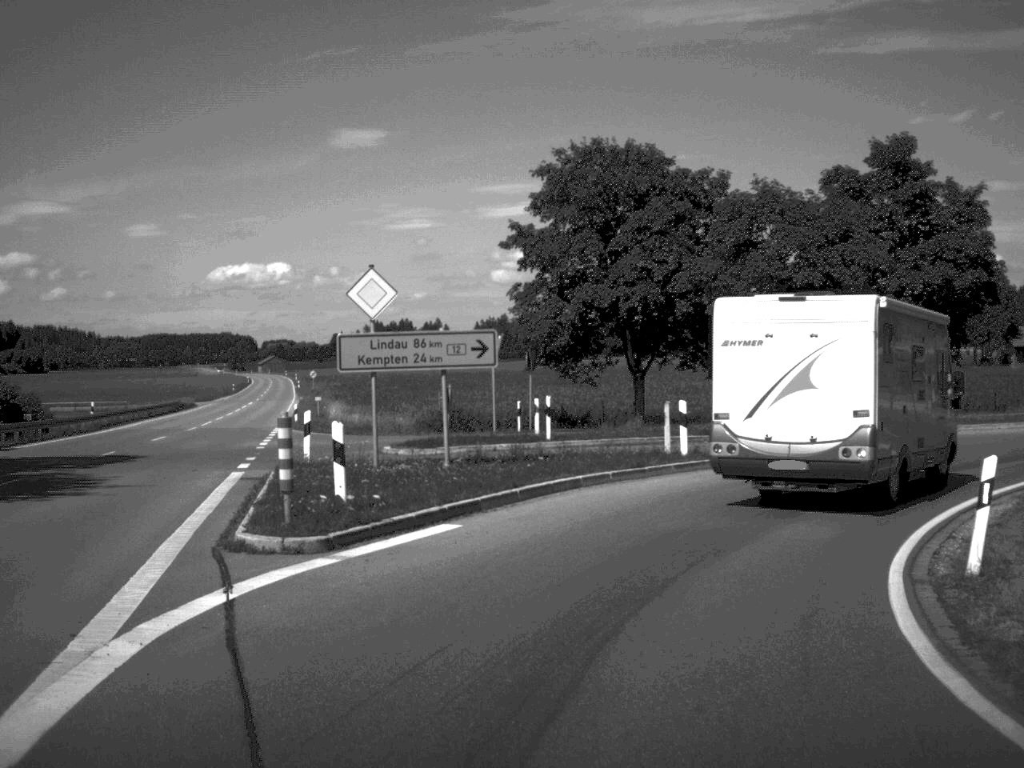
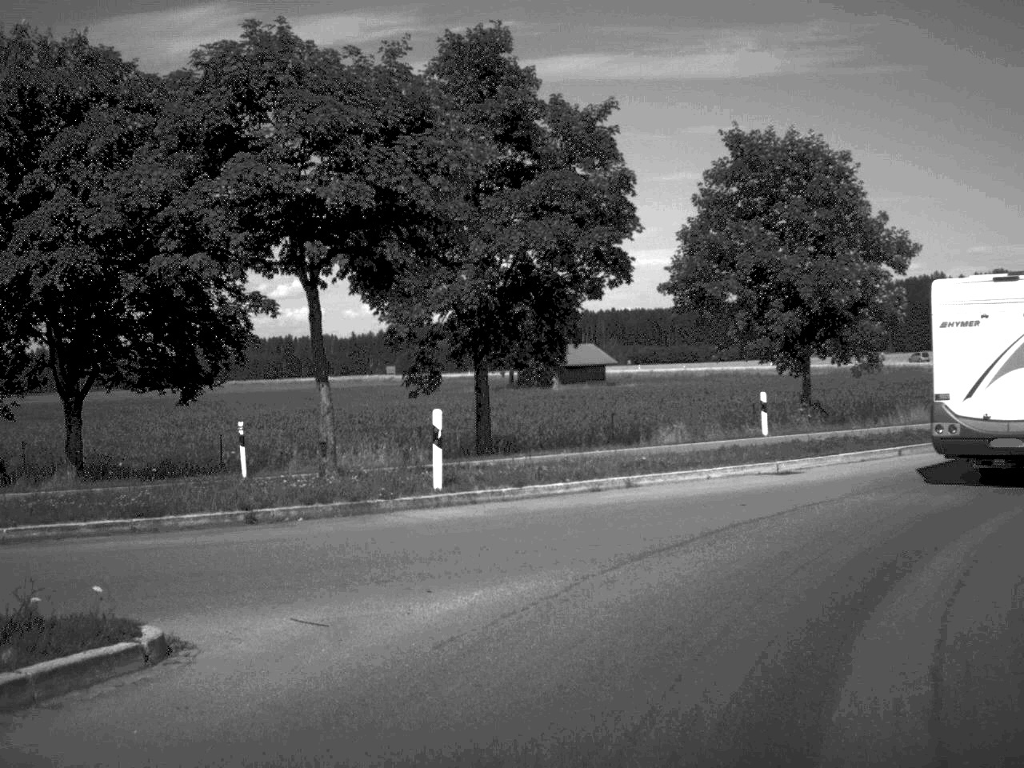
(+2.7, +15.8) m; +22°
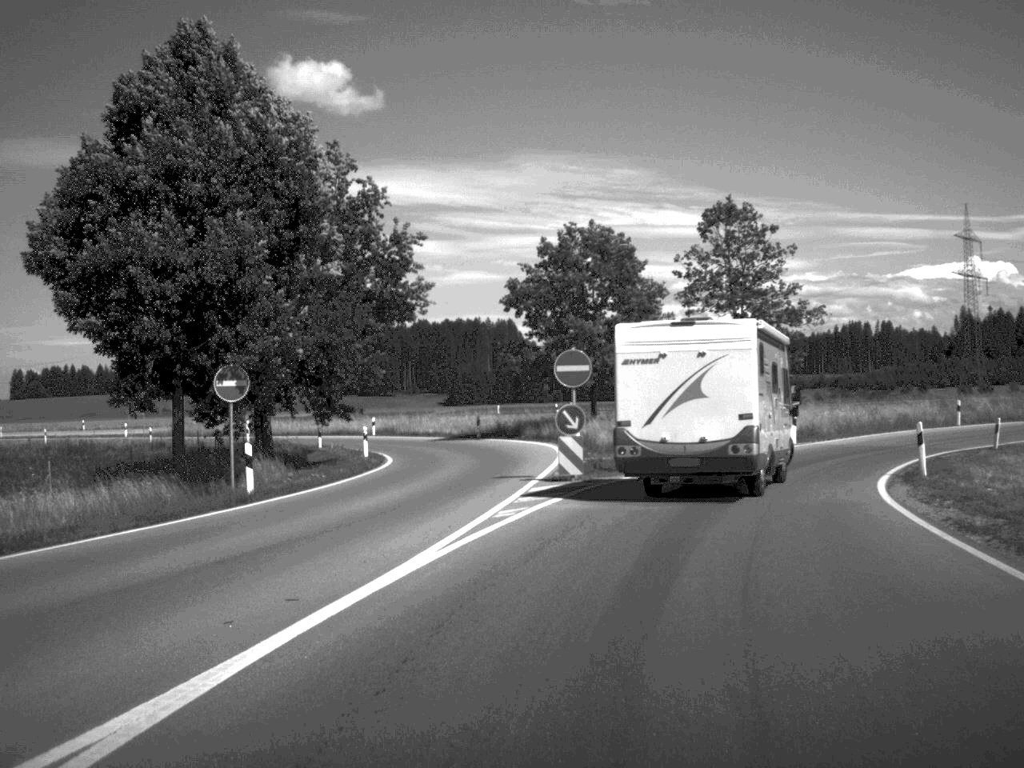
(+13.9, +24.4) m; +52°
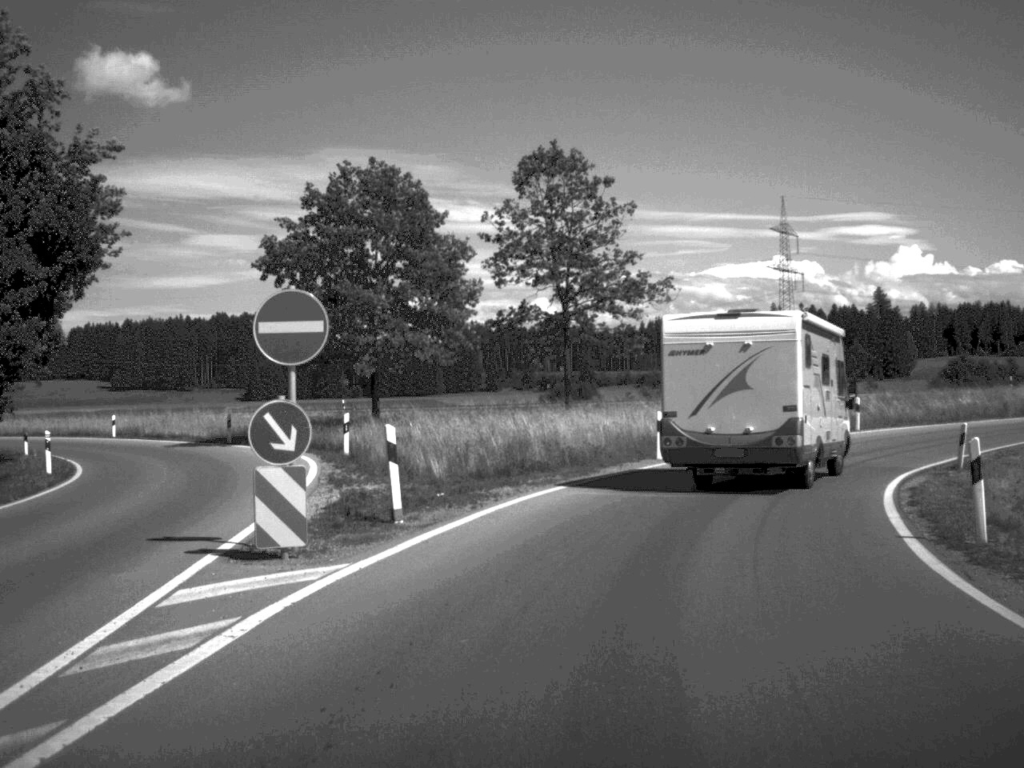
(+1.0, +12.8) m; +9°
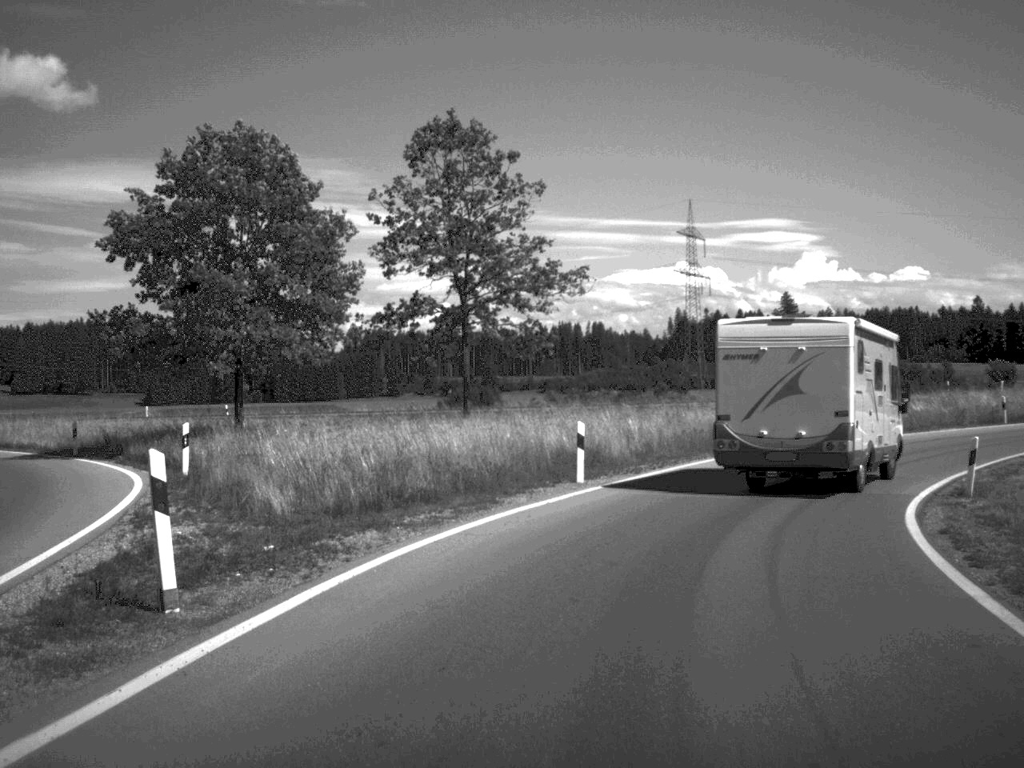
(+0.2, +6.2) m; +4°
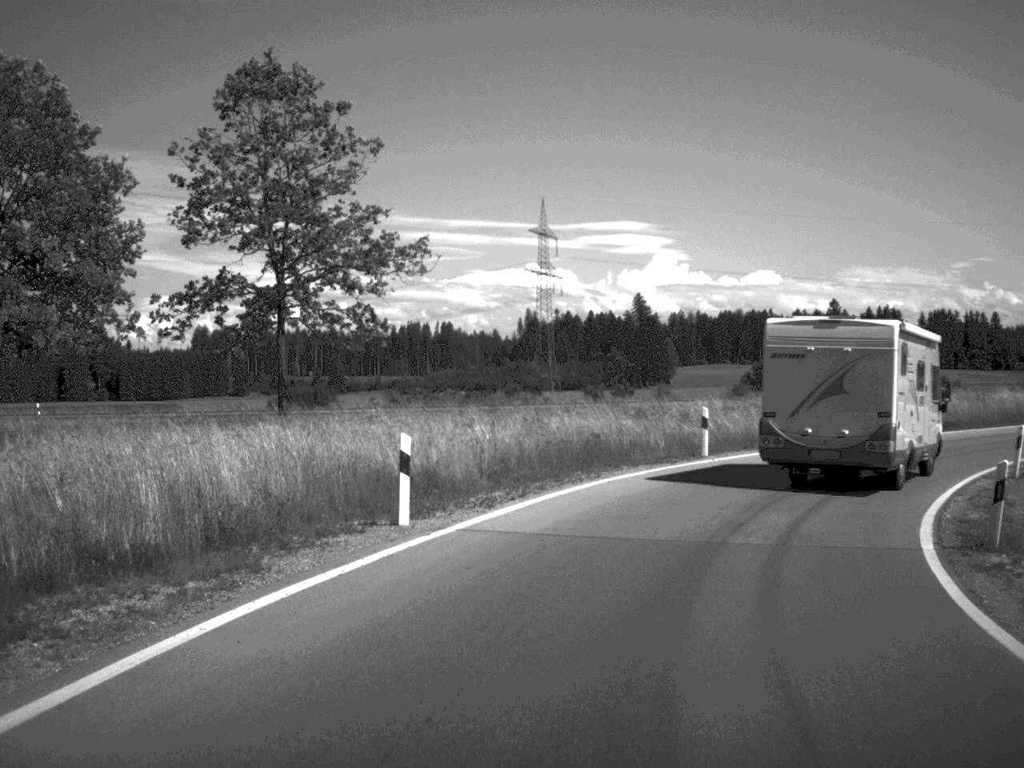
(+0.4, +7.3) m; +7°
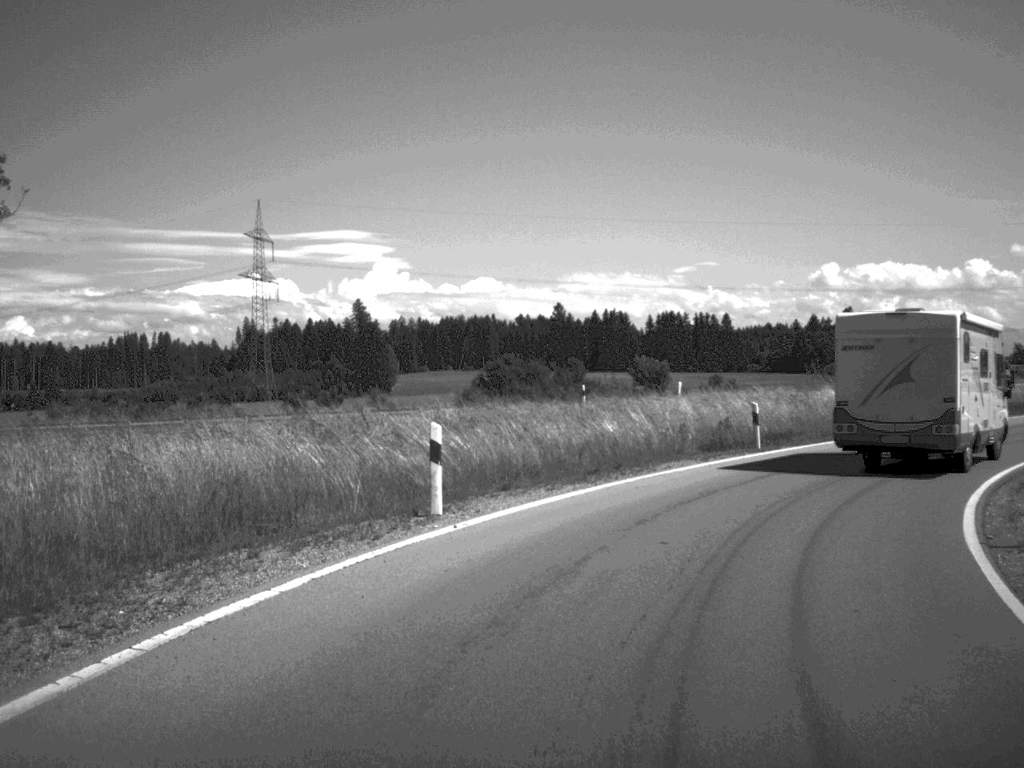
(+1.3, +12.7) m; +12°
